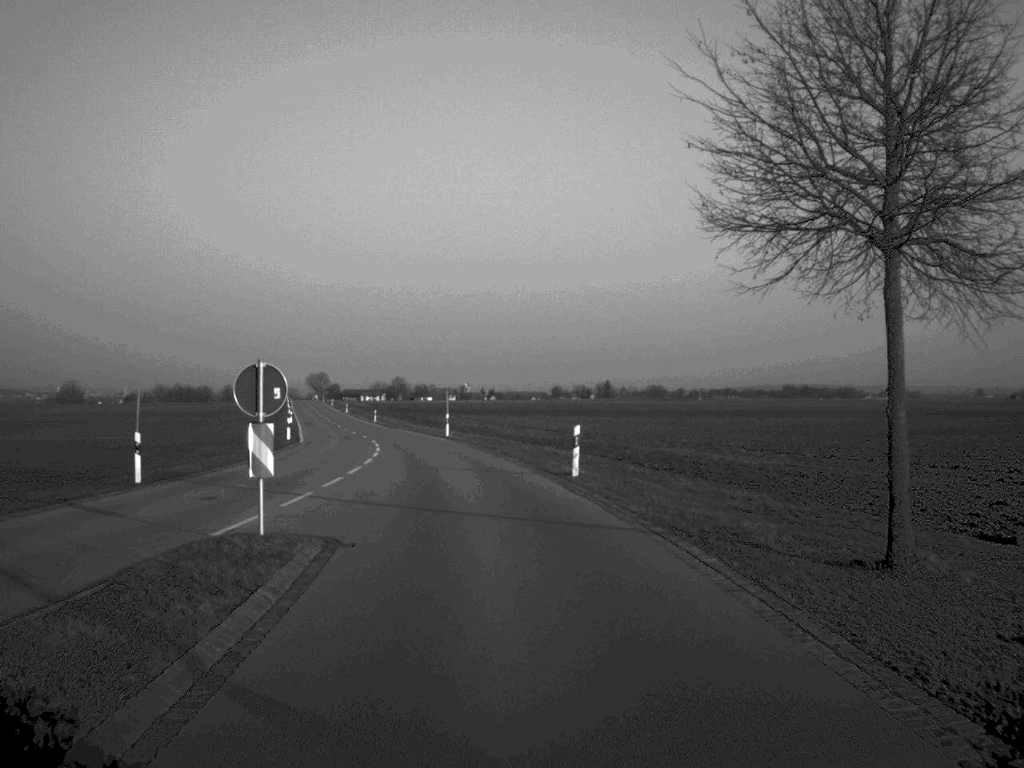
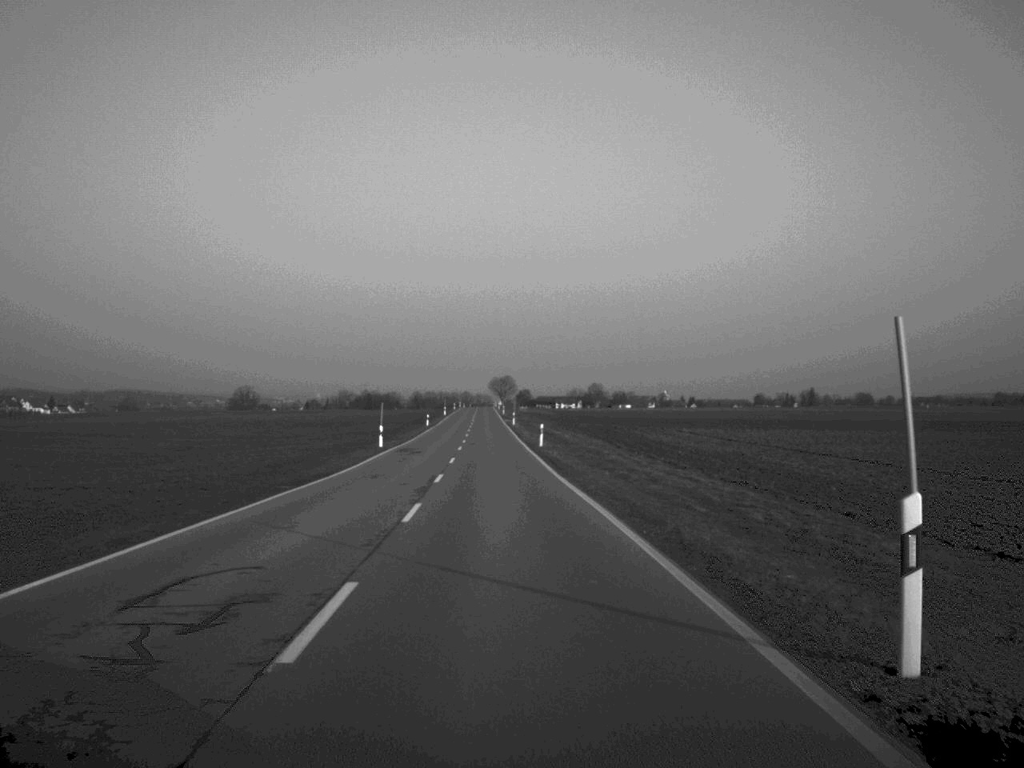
(-4.6, +52.3) m; -9°
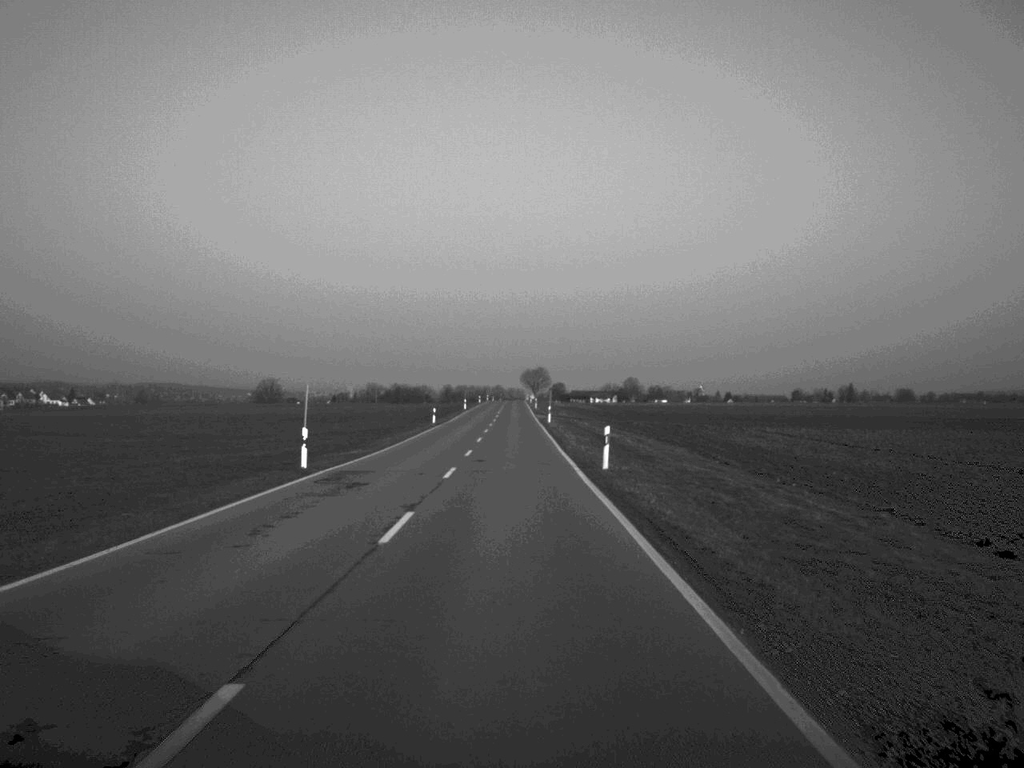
(-0.4, +27.1) m; -1°
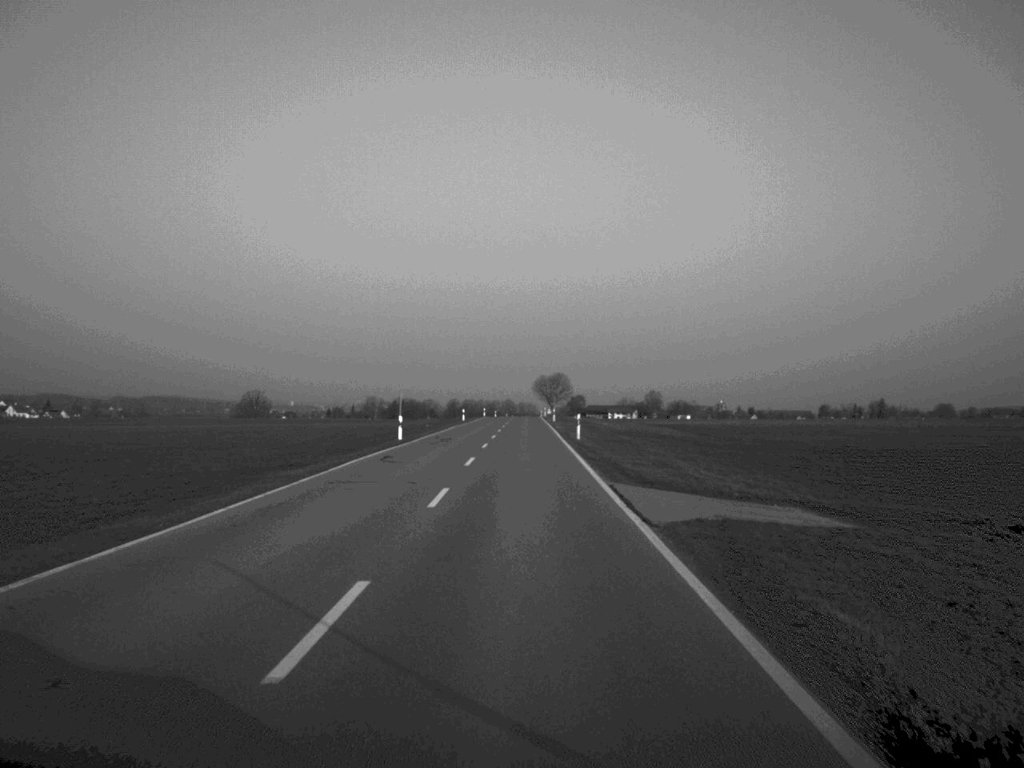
(-0.5, +78.0) m; 0°
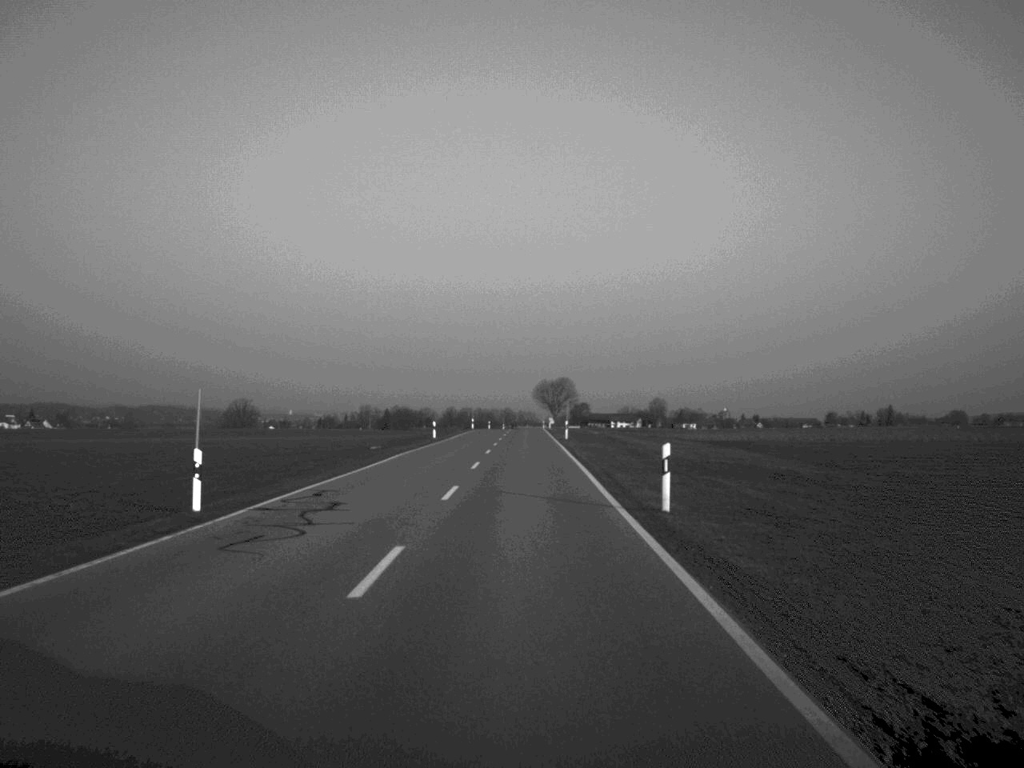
(0.0, +32.1) m; 0°
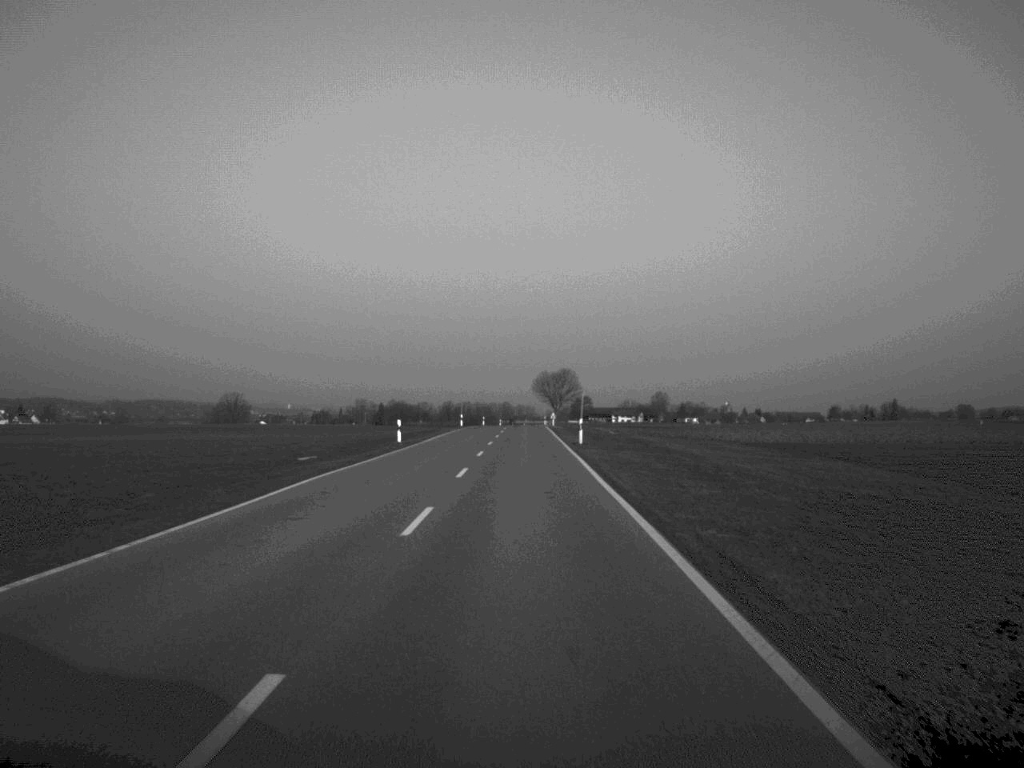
(0.0, +19.0) m; 0°
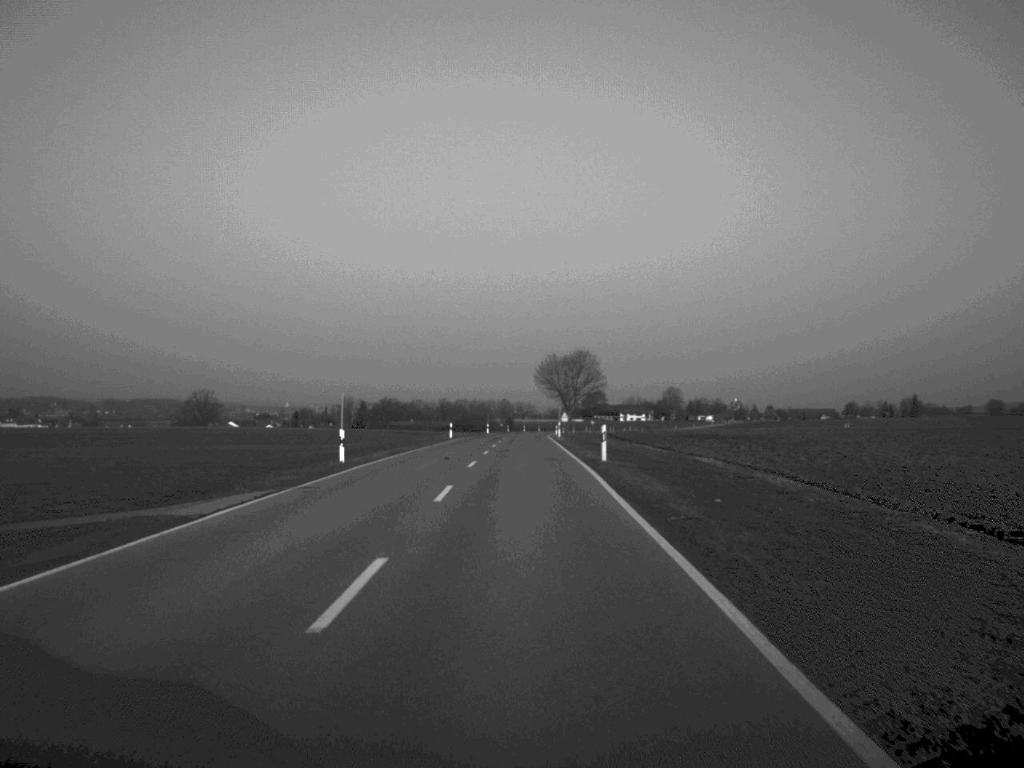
(+0.1, +65.2) m; 0°
